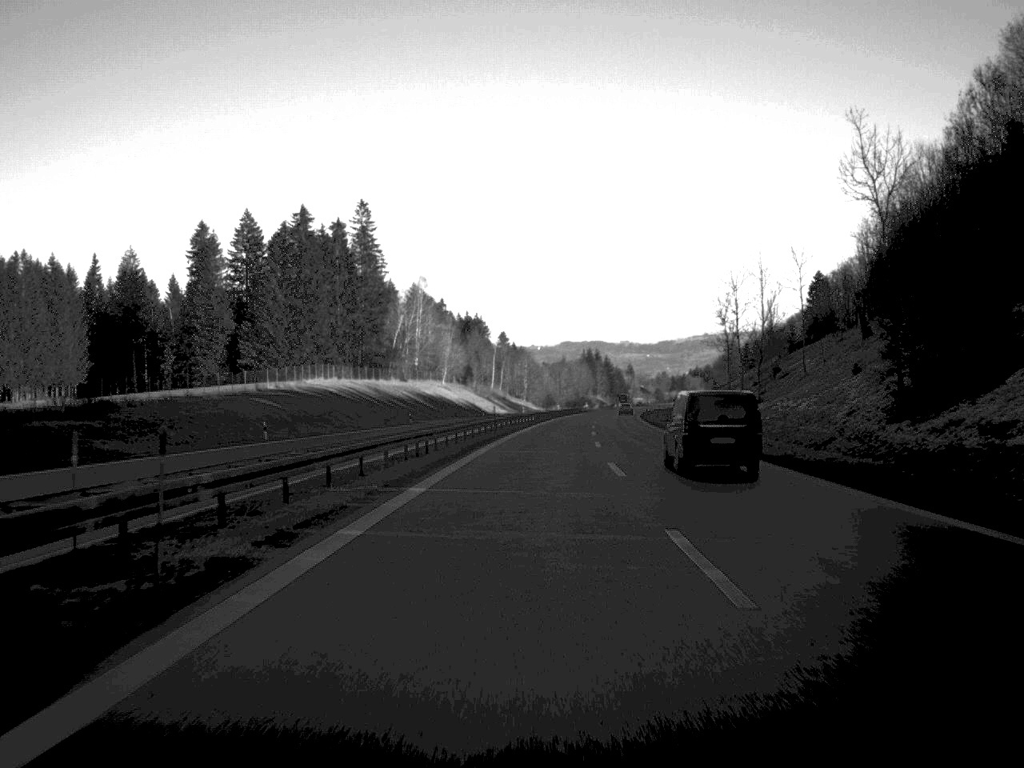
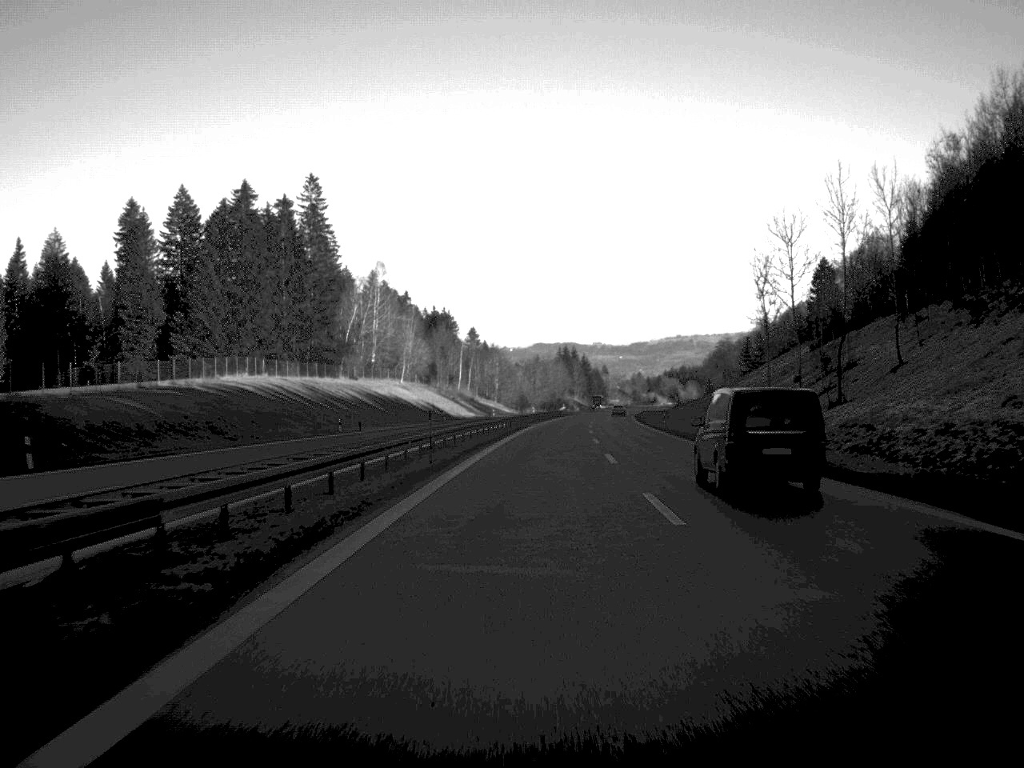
(+0.3, +28.9) m; +1°
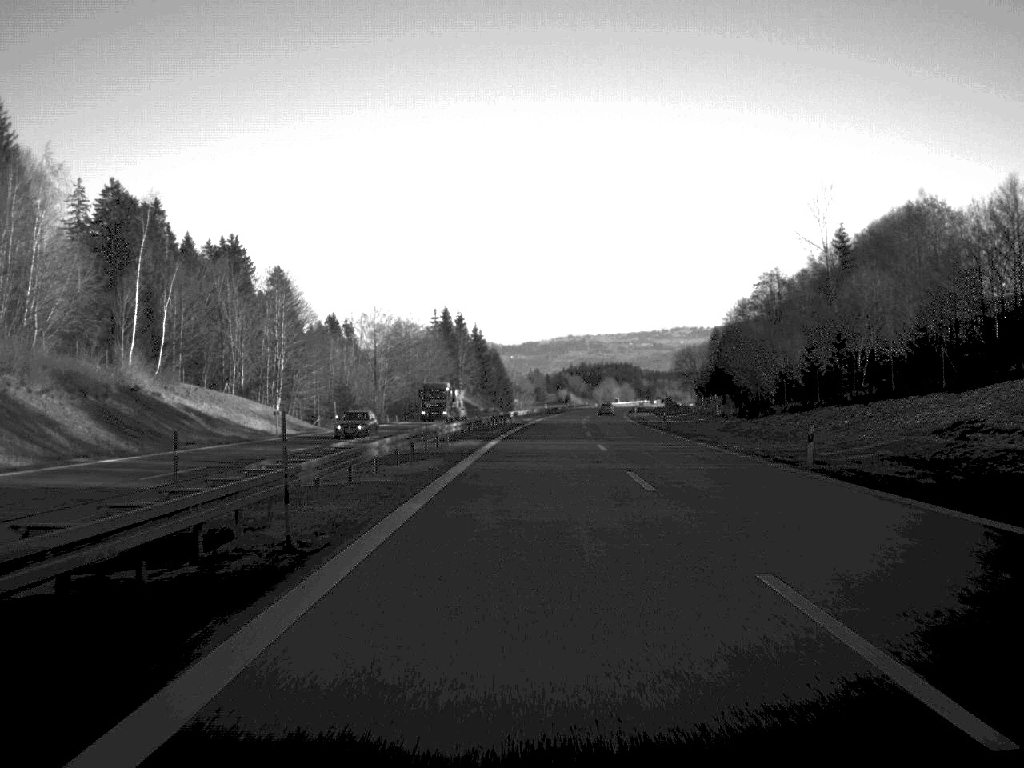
(+6.9, +152.8) m; +5°
